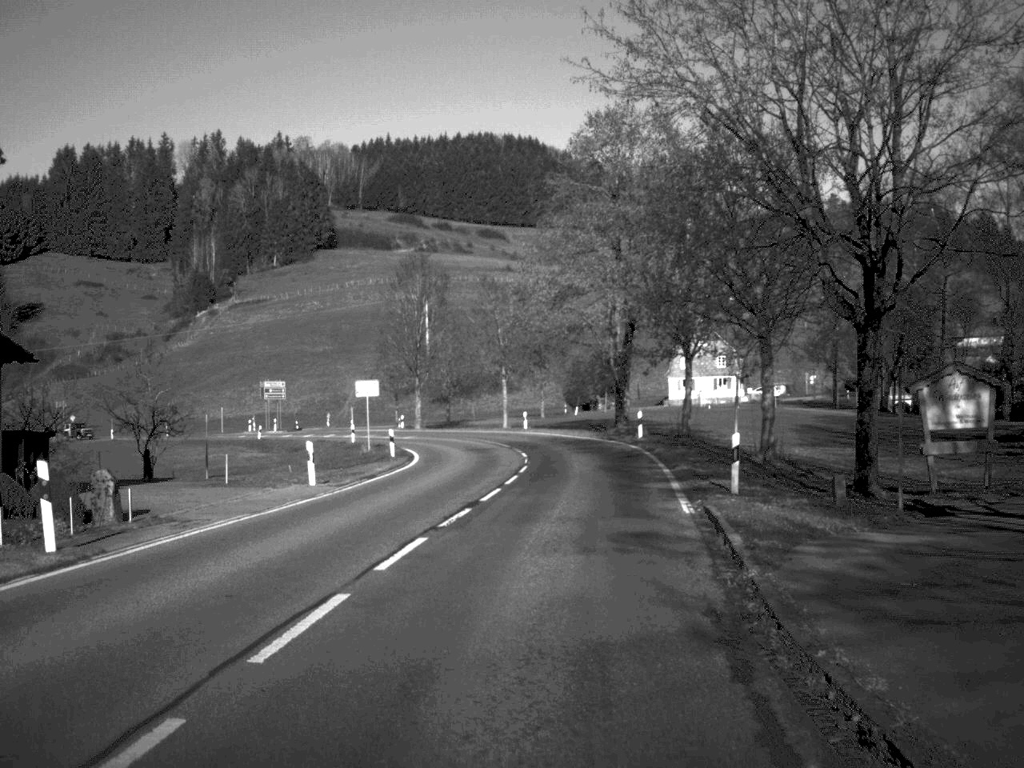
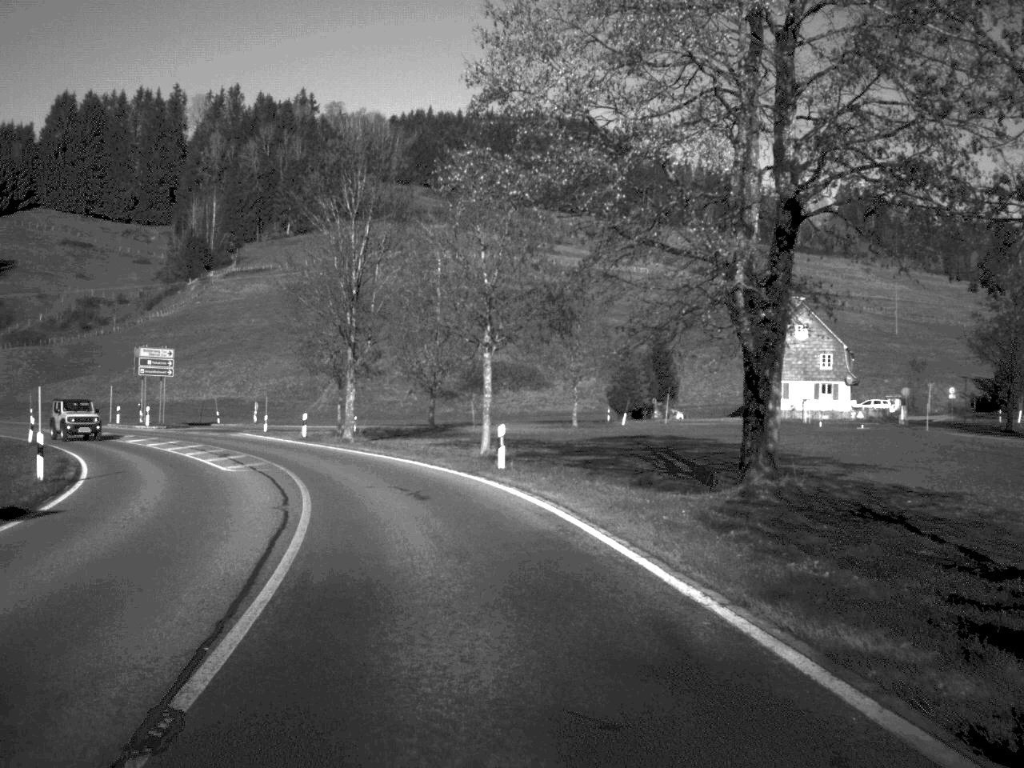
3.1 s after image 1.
(+1.1, +42.2) m; -3°
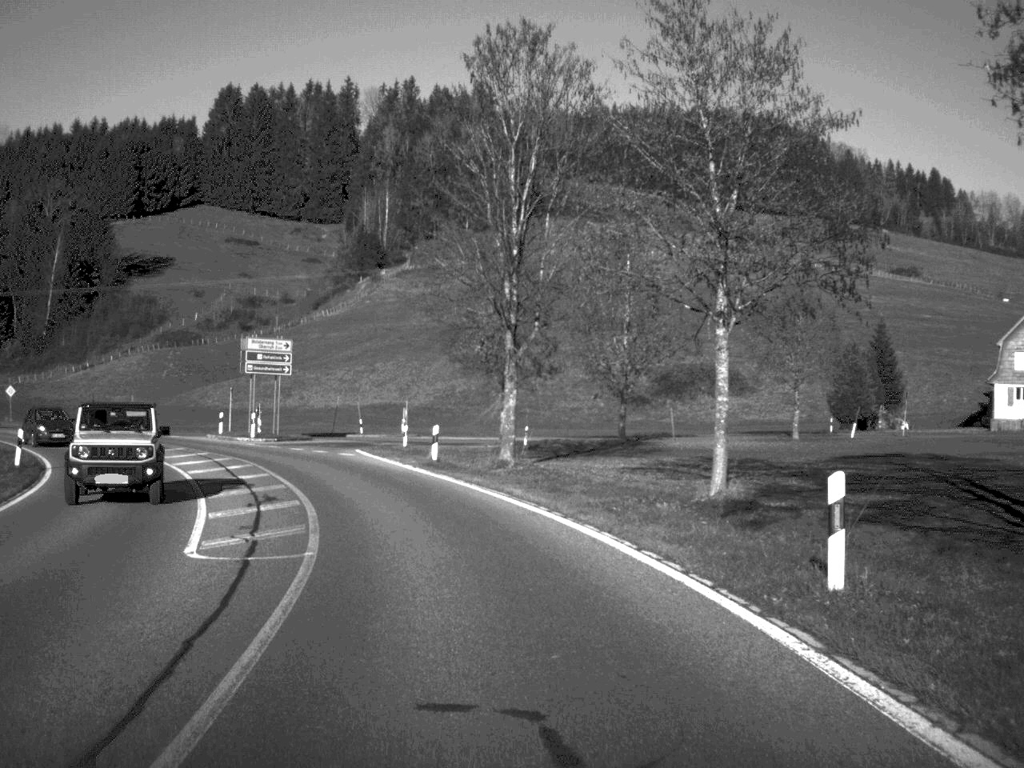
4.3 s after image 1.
(-1.2, +16.5) m; -8°
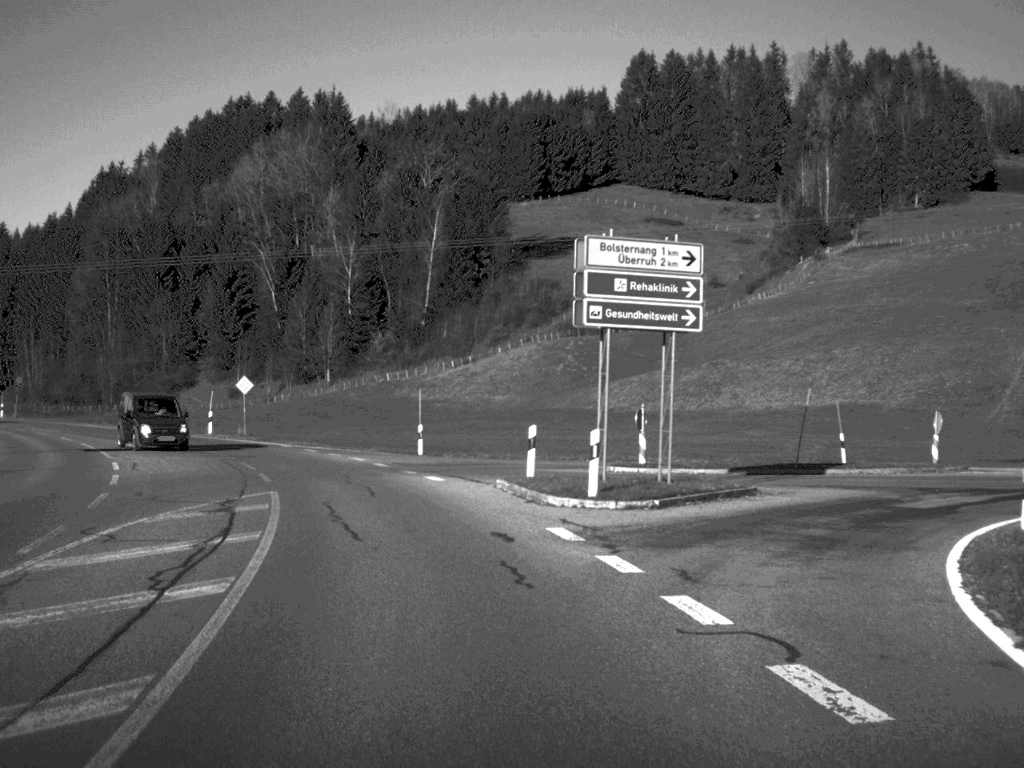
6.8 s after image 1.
(-5.7, +34.8) m; -20°
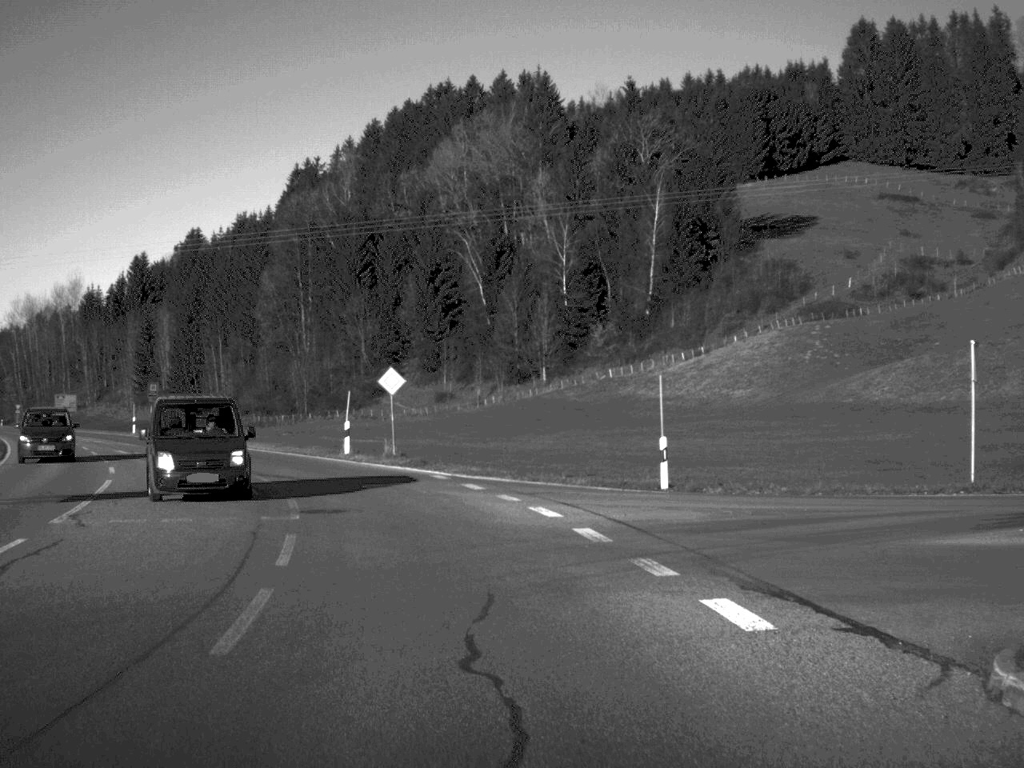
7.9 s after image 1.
(-1.6, +17.8) m; -10°
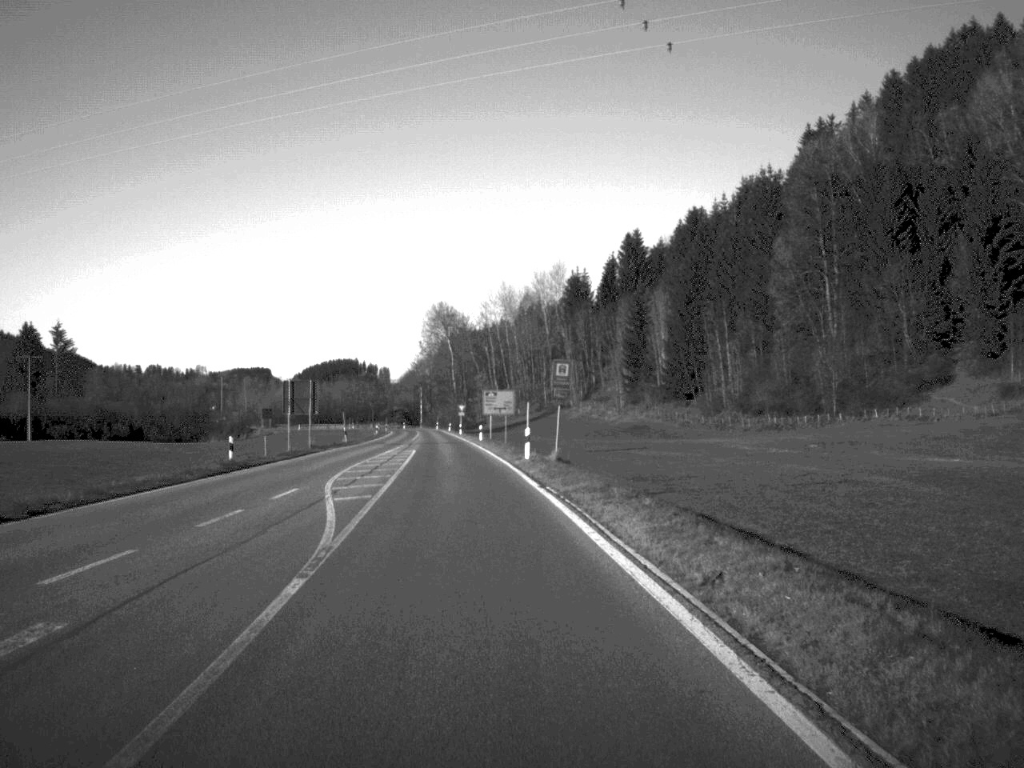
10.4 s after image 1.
(-7.6, +37.9) m; -23°
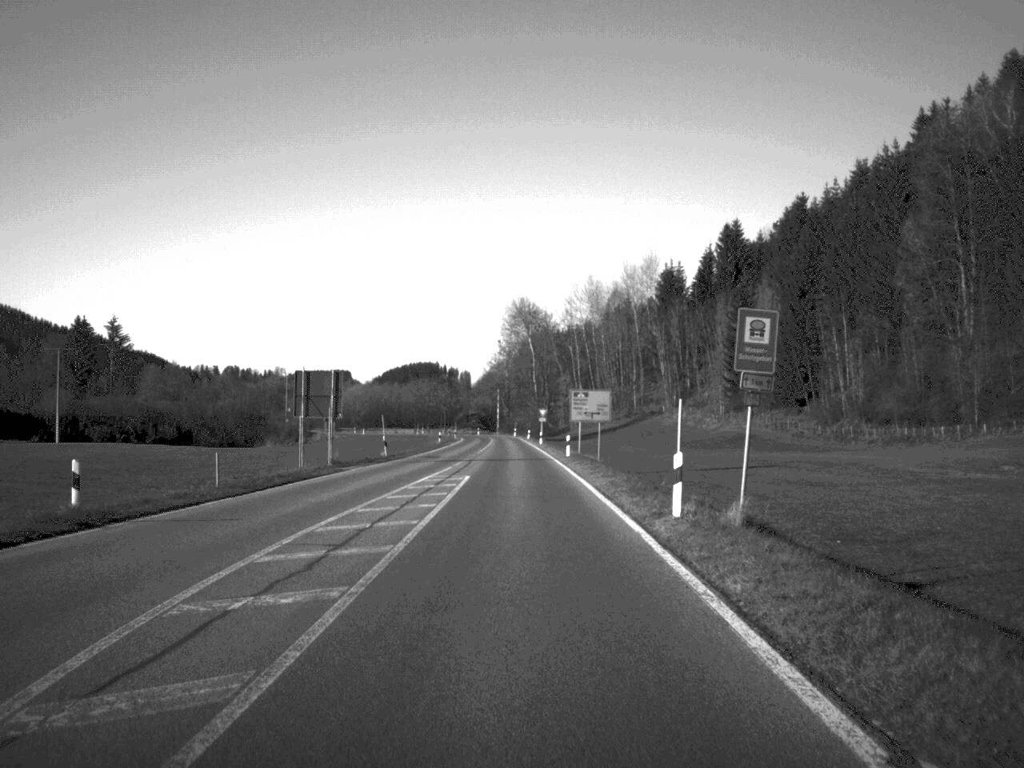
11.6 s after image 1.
(-0.8, +20.9) m; -3°
